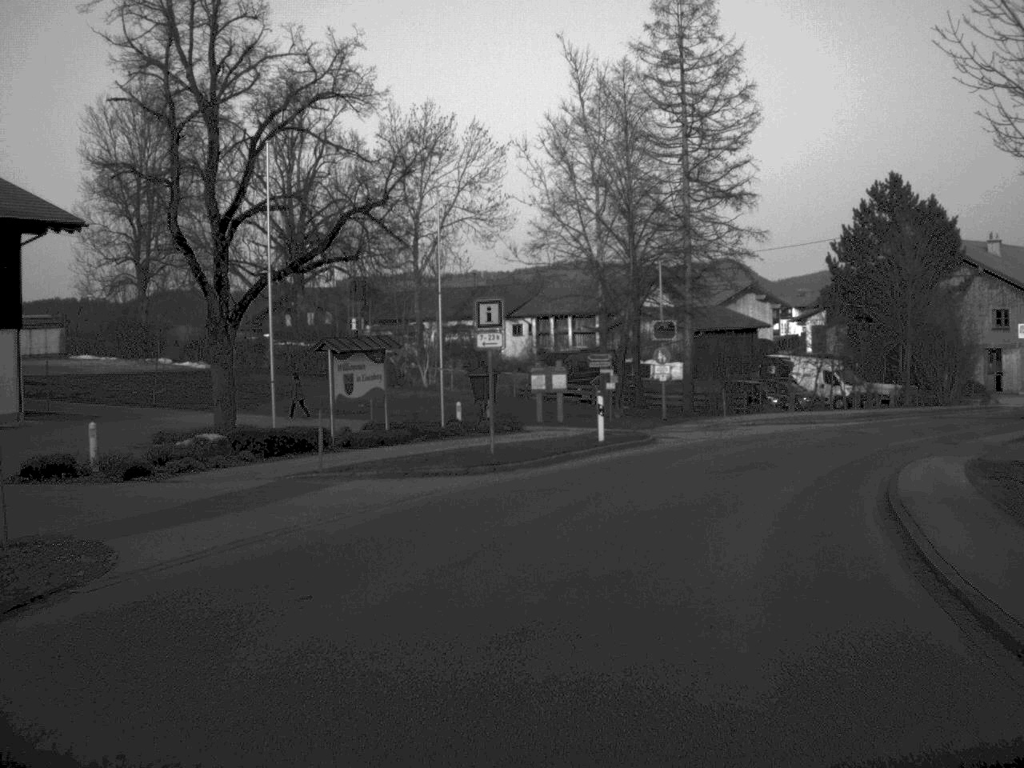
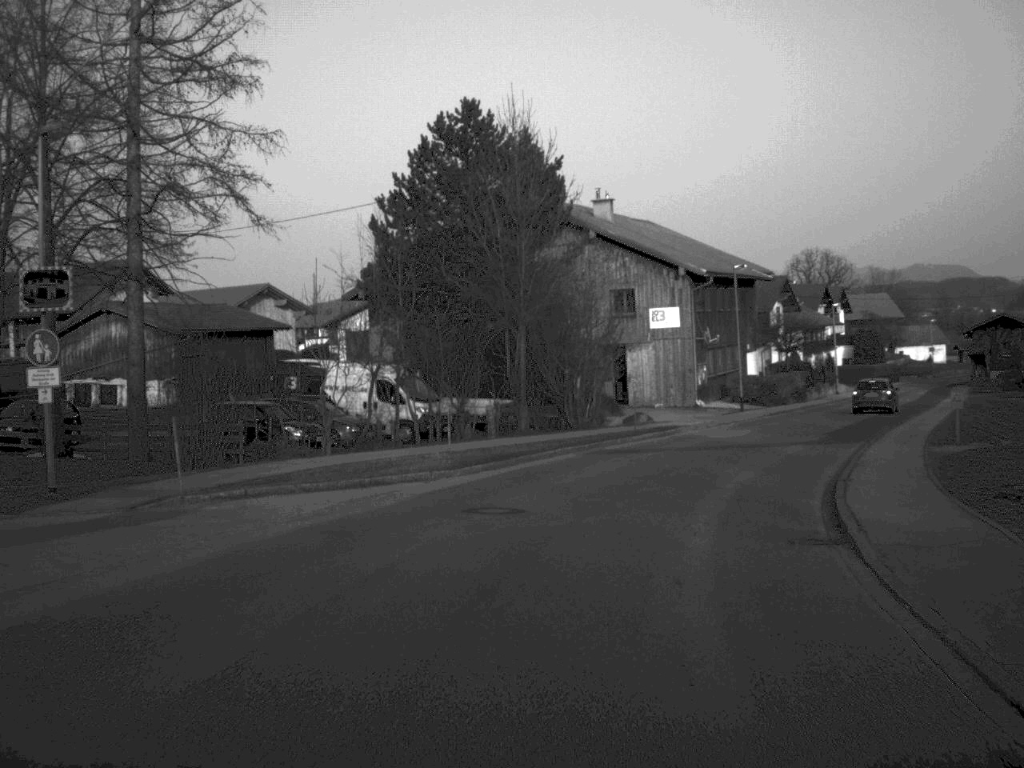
(+4.5, +24.8) m; +21°
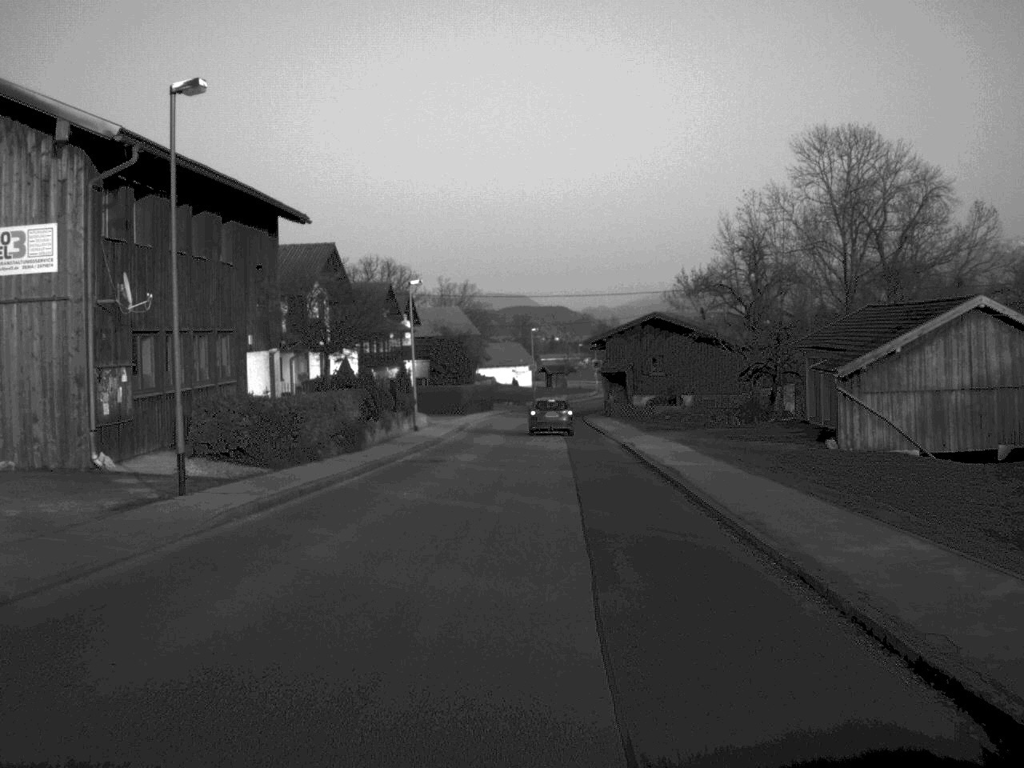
(+7.1, +34.1) m; +20°
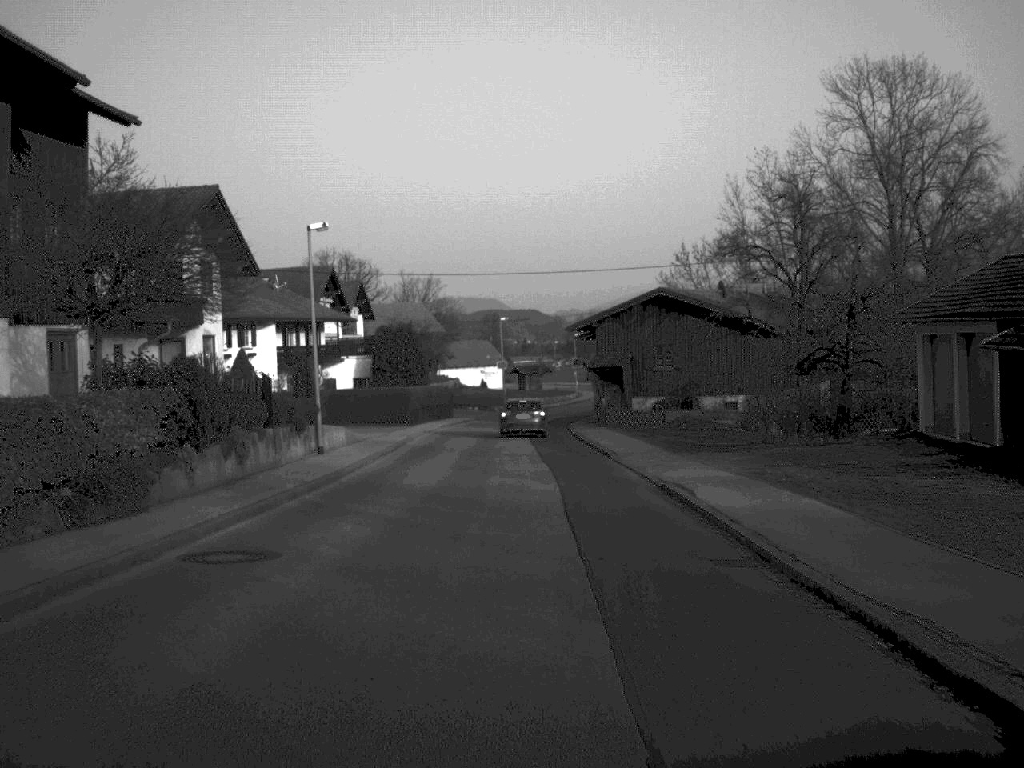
(+0.2, +18.1) m; +1°
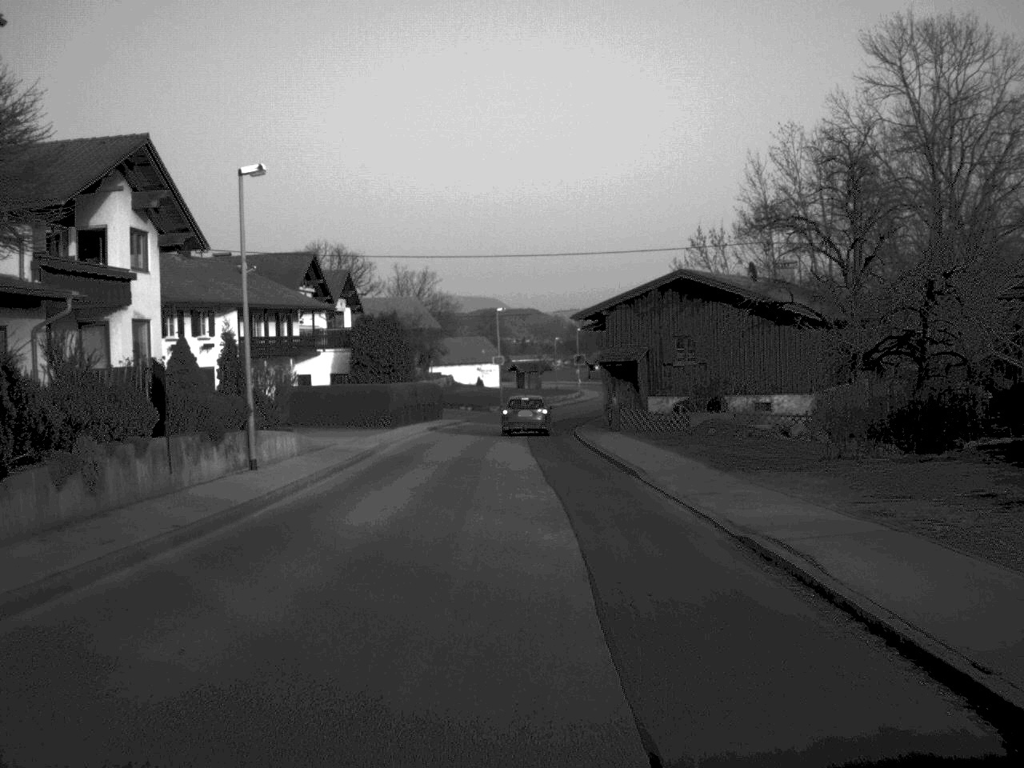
(0.0, +8.3) m; 0°
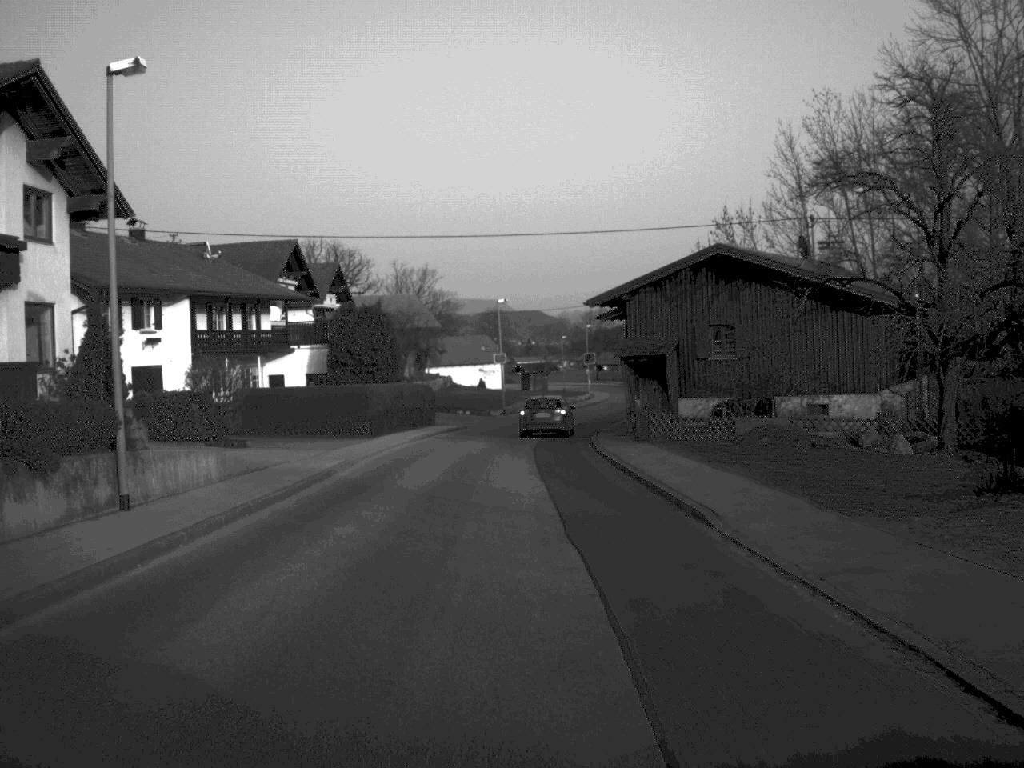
(0.0, +8.7) m; 0°
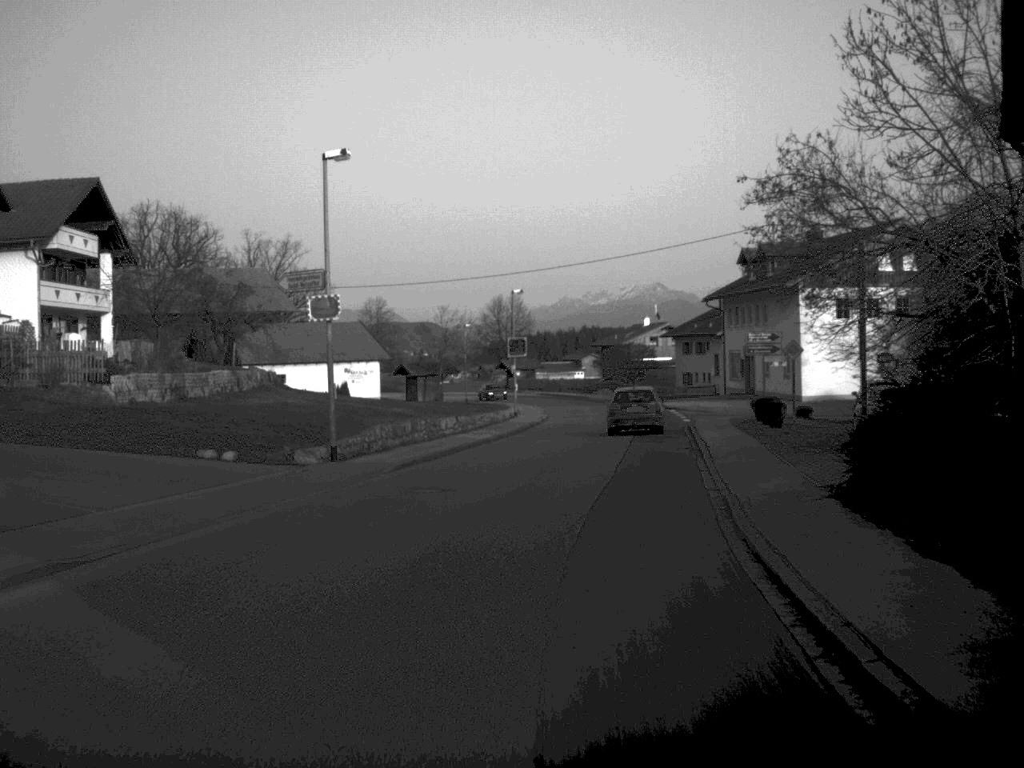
(+0.5, +43.5) m; +5°
